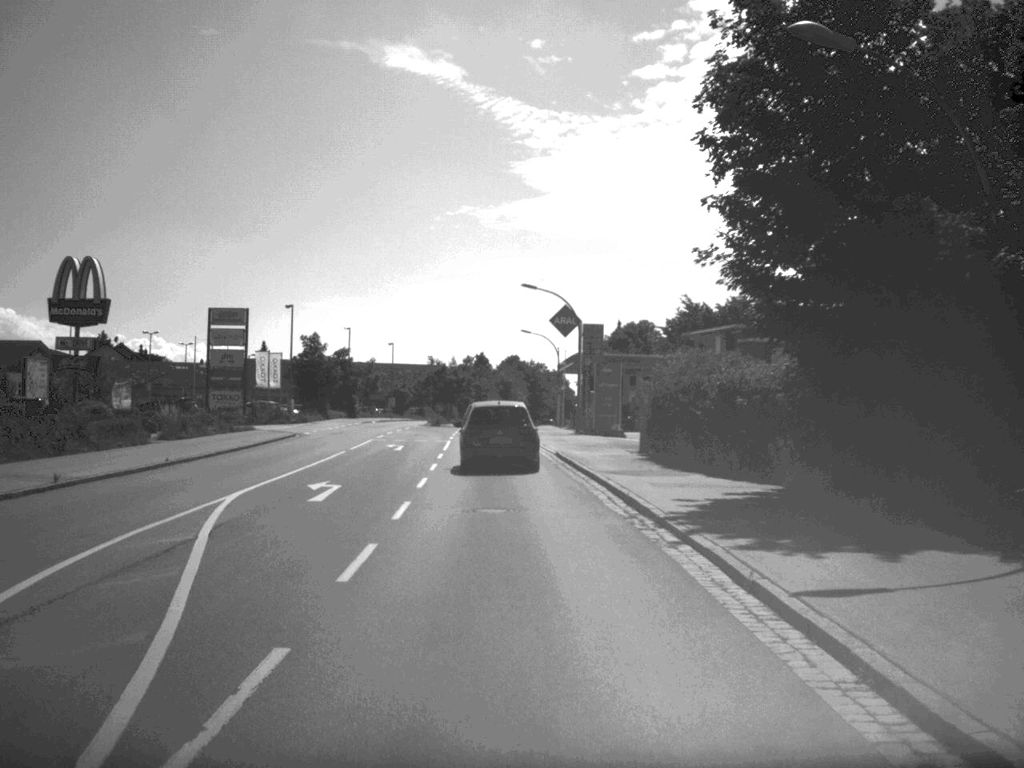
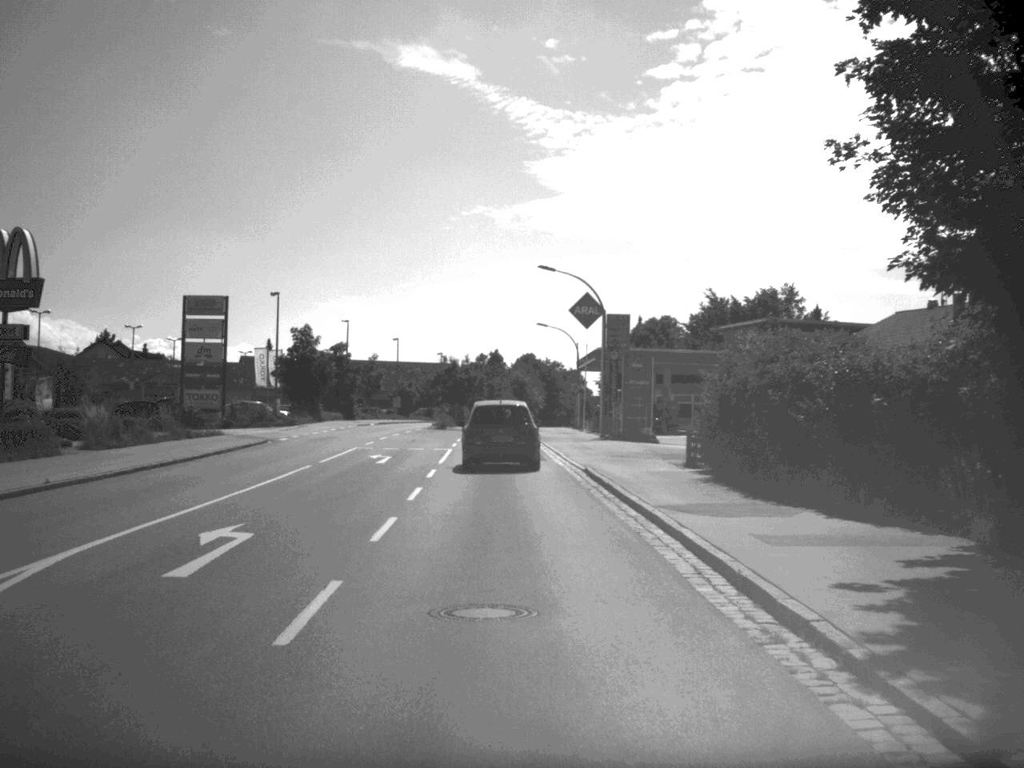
(-0.1, +8.9) m; -1°
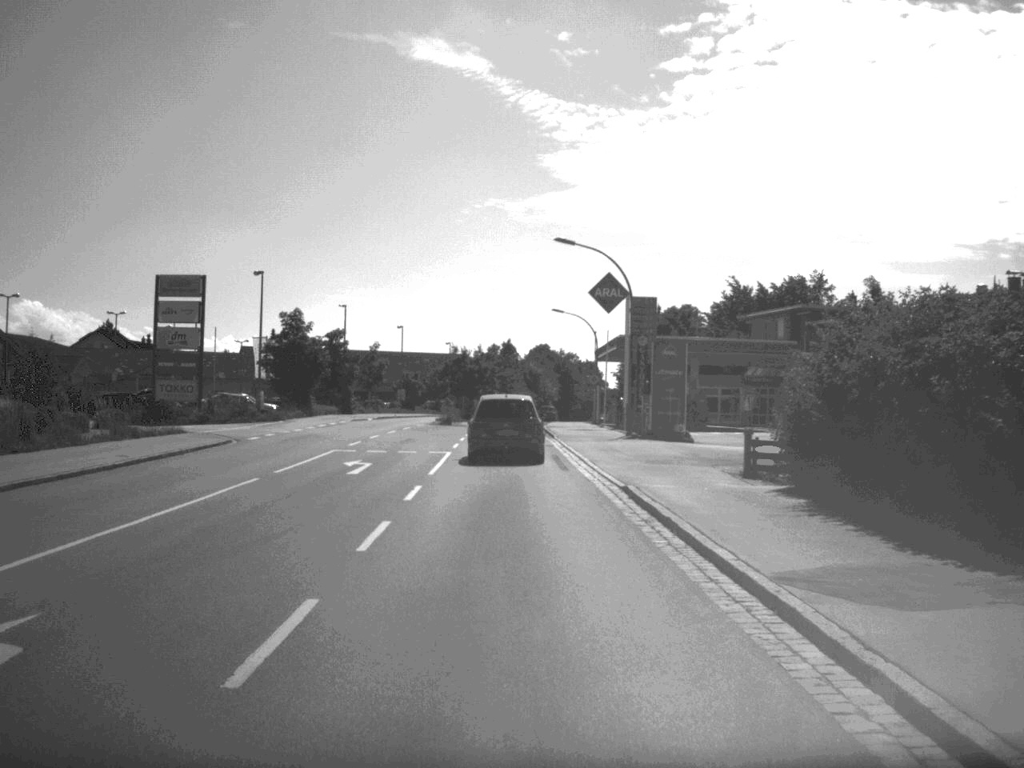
(0.0, +7.4) m; -1°
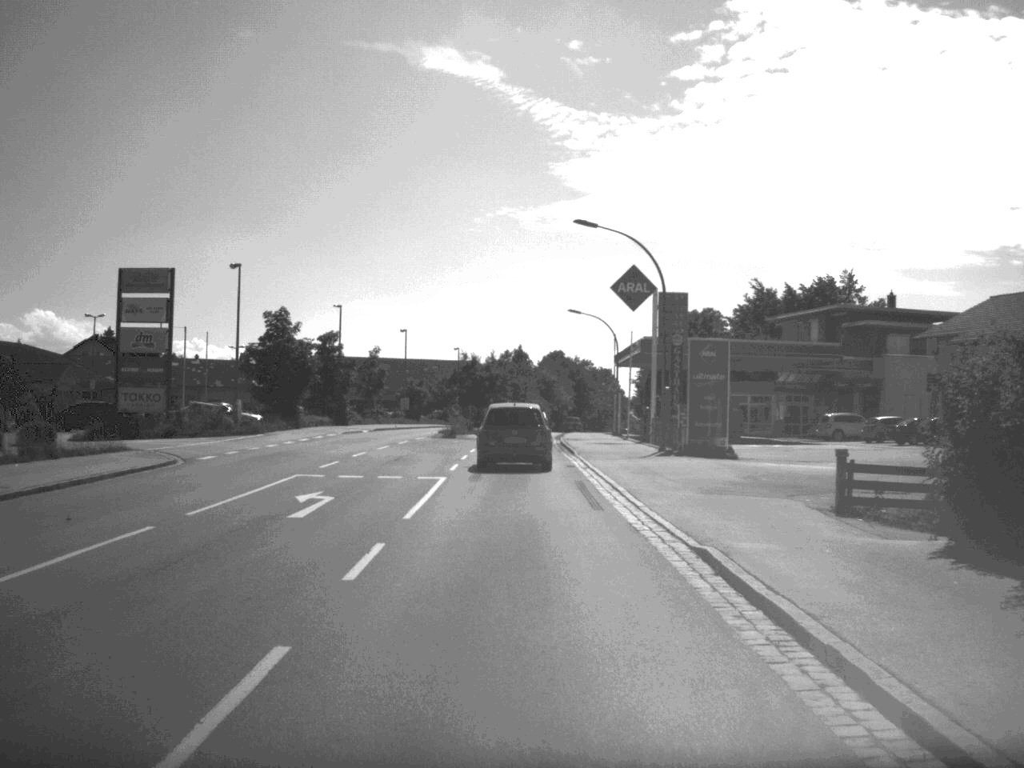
(0.0, +7.4) m; -1°
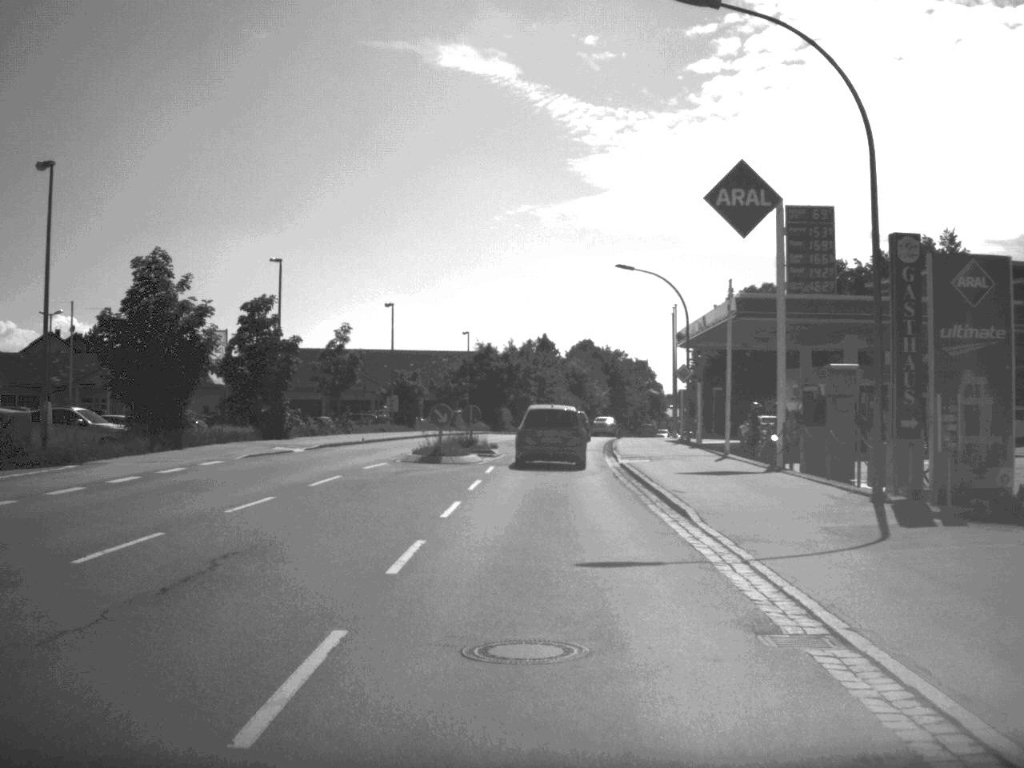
(-0.3, +23.5) m; -1°
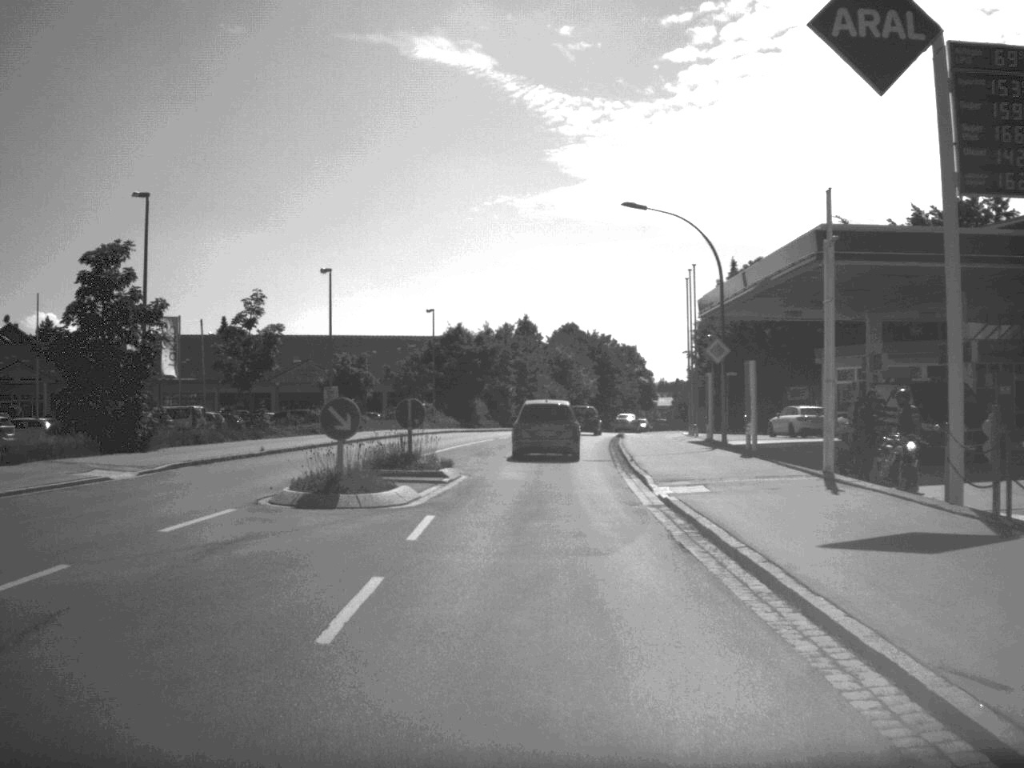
(+0.1, +14.8) m; +1°
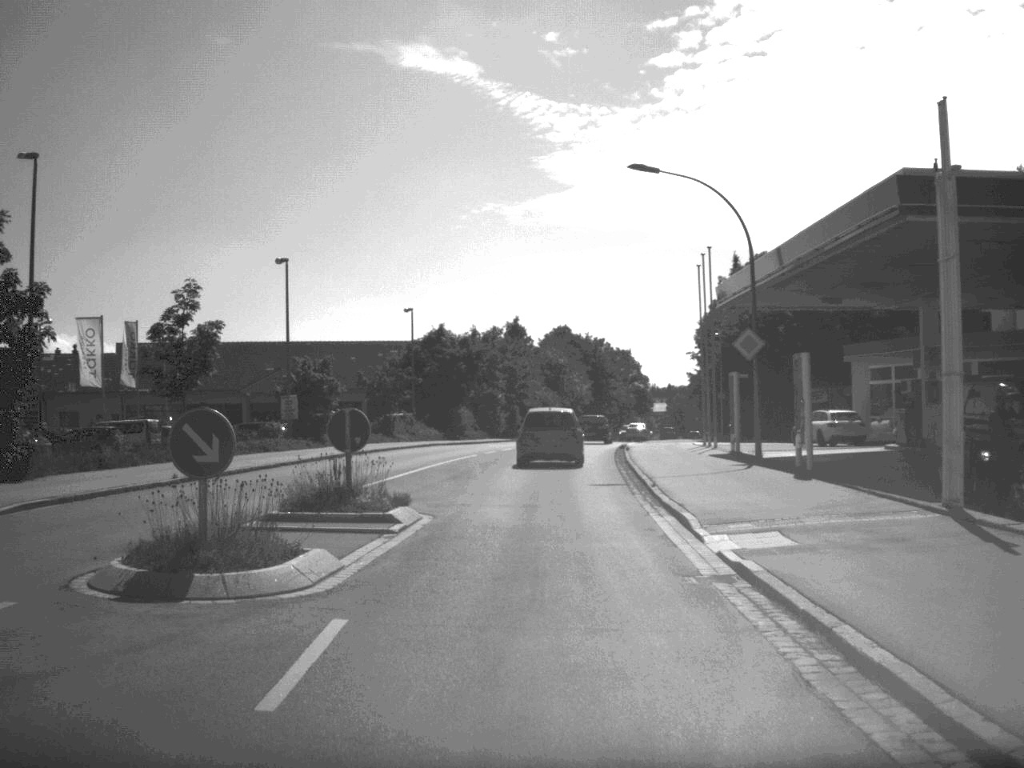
(0.0, +7.3) m; 0°
